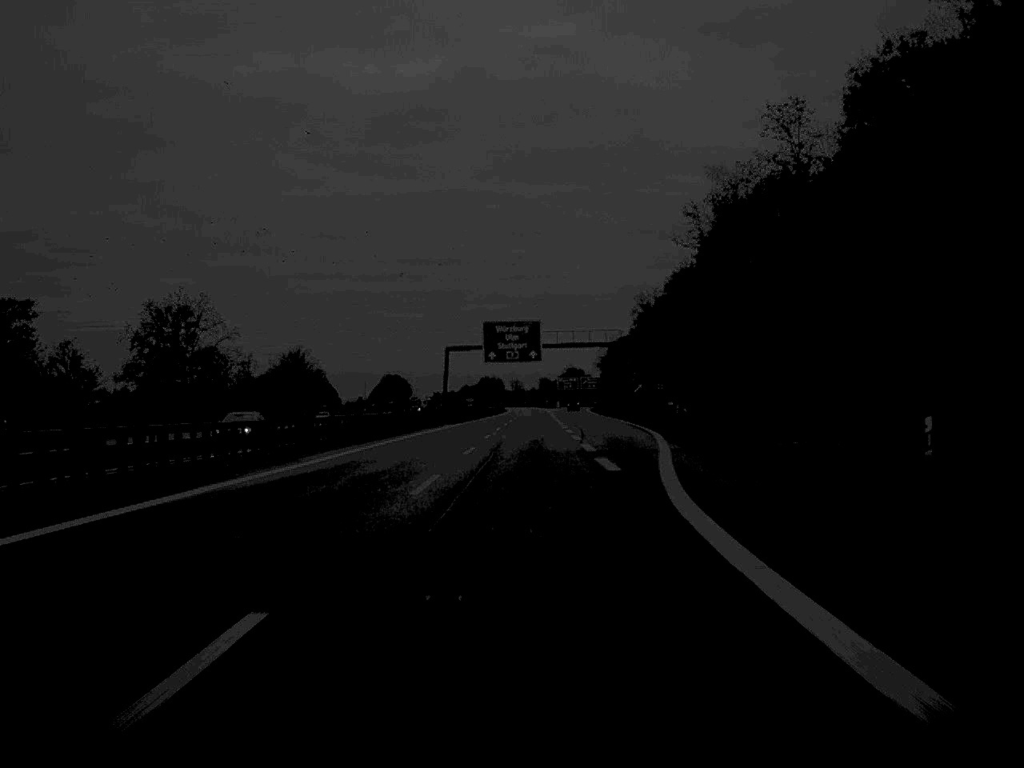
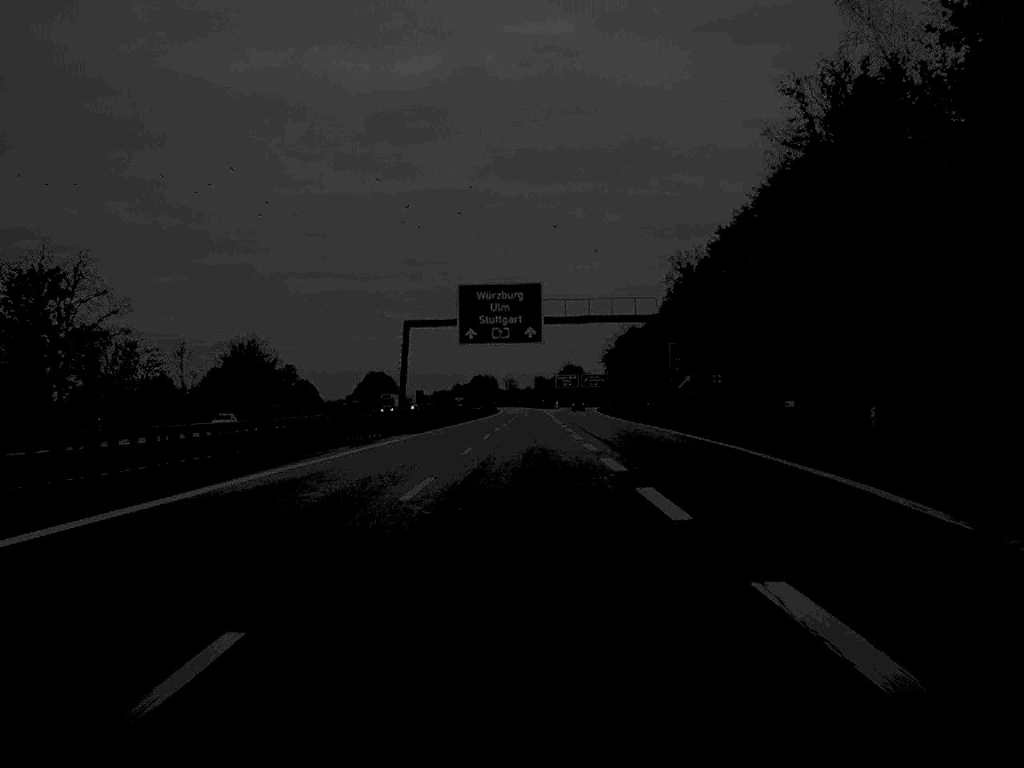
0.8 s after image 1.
(+0.1, +36.3) m; 0°
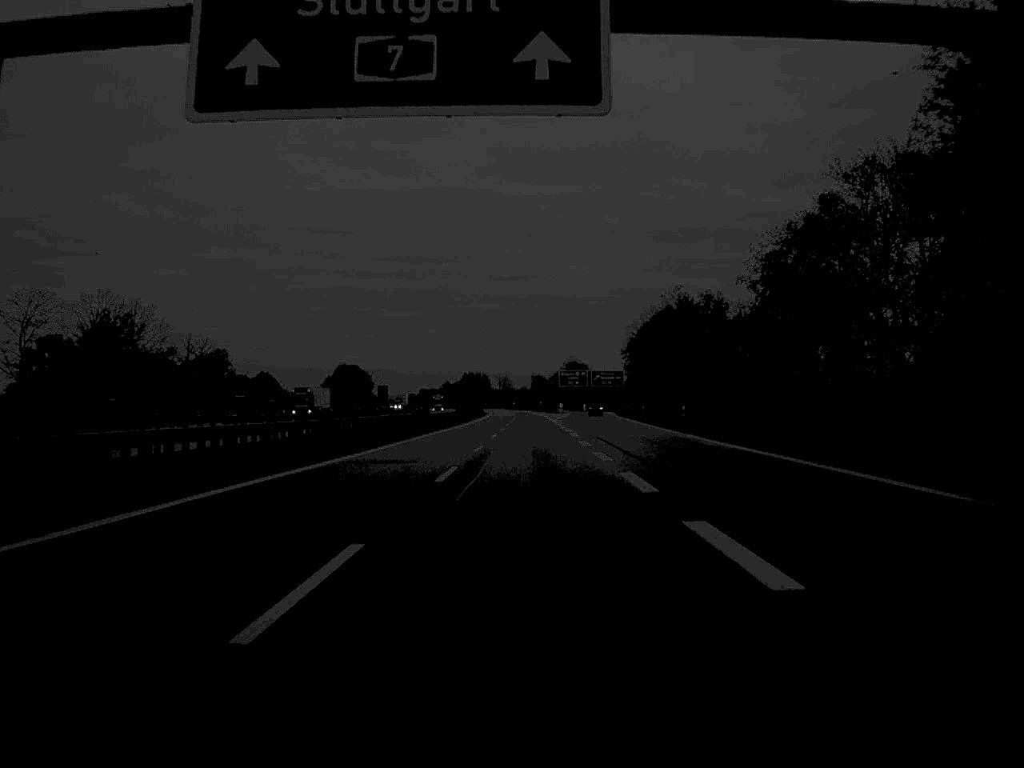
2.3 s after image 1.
(+0.1, +66.5) m; 0°
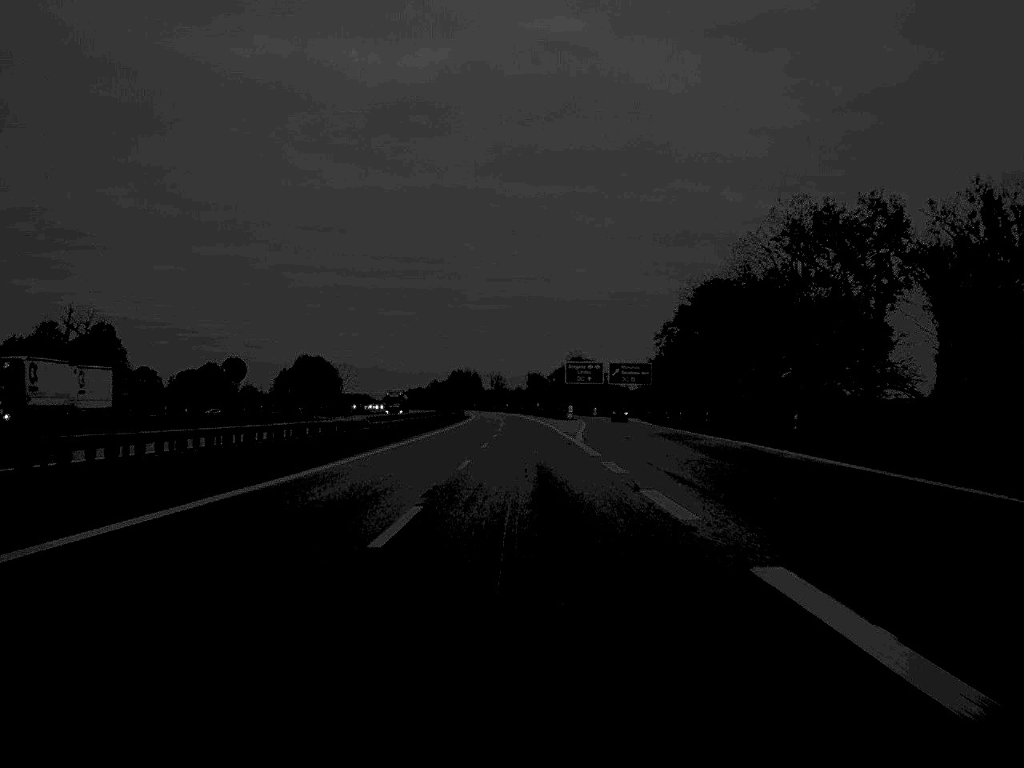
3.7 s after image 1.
(+0.1, +63.5) m; 0°
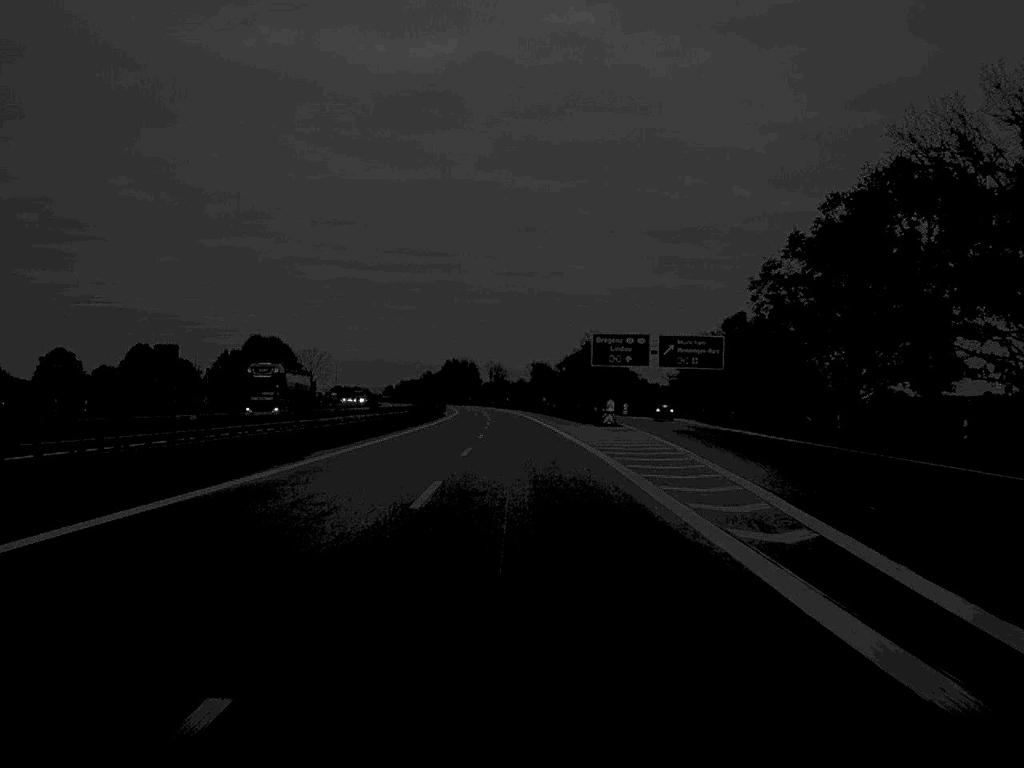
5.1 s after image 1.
(-0.1, +66.5) m; 0°
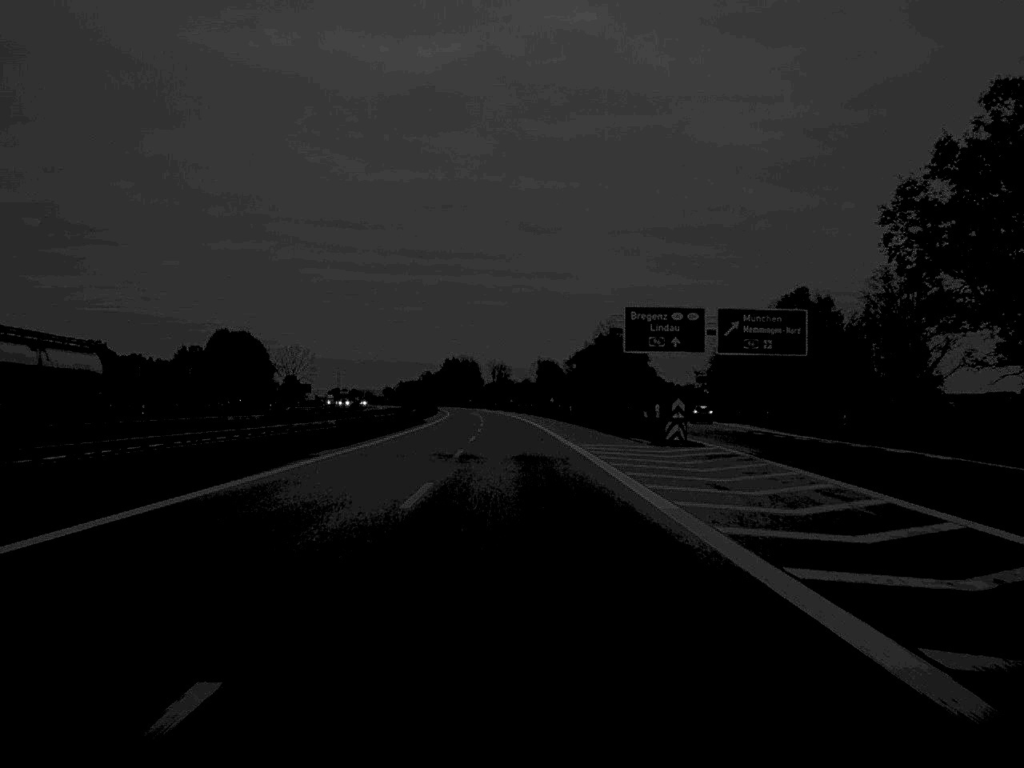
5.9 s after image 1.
(-0.1, +36.3) m; 0°
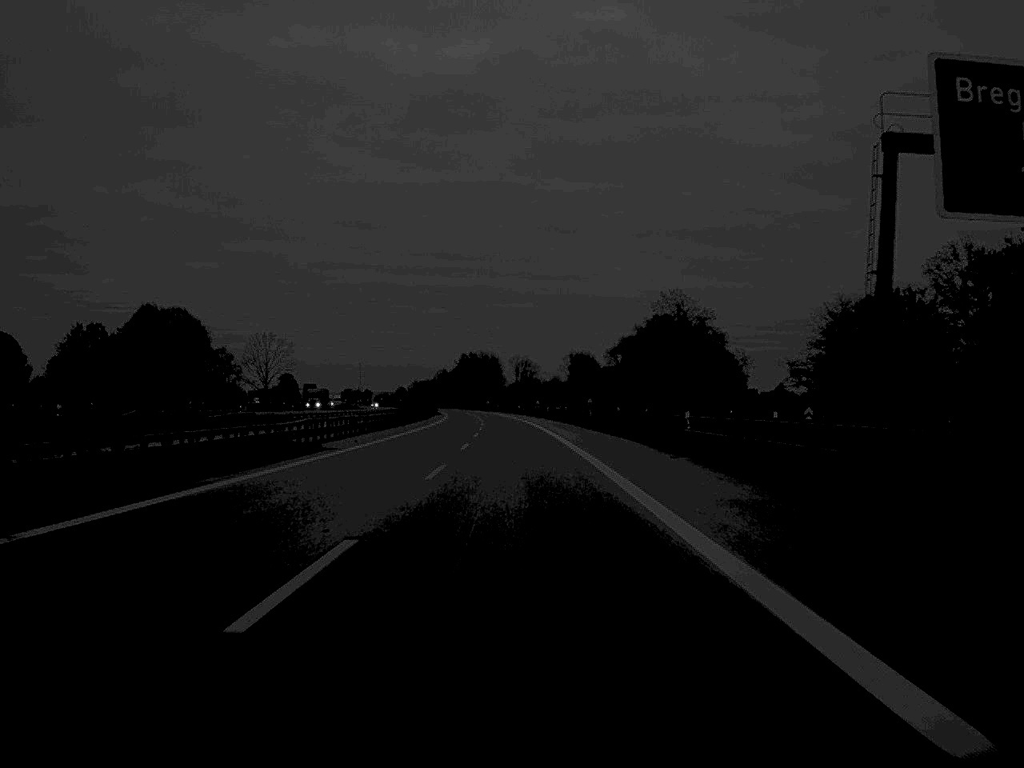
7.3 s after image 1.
(-0.6, +63.5) m; -1°
